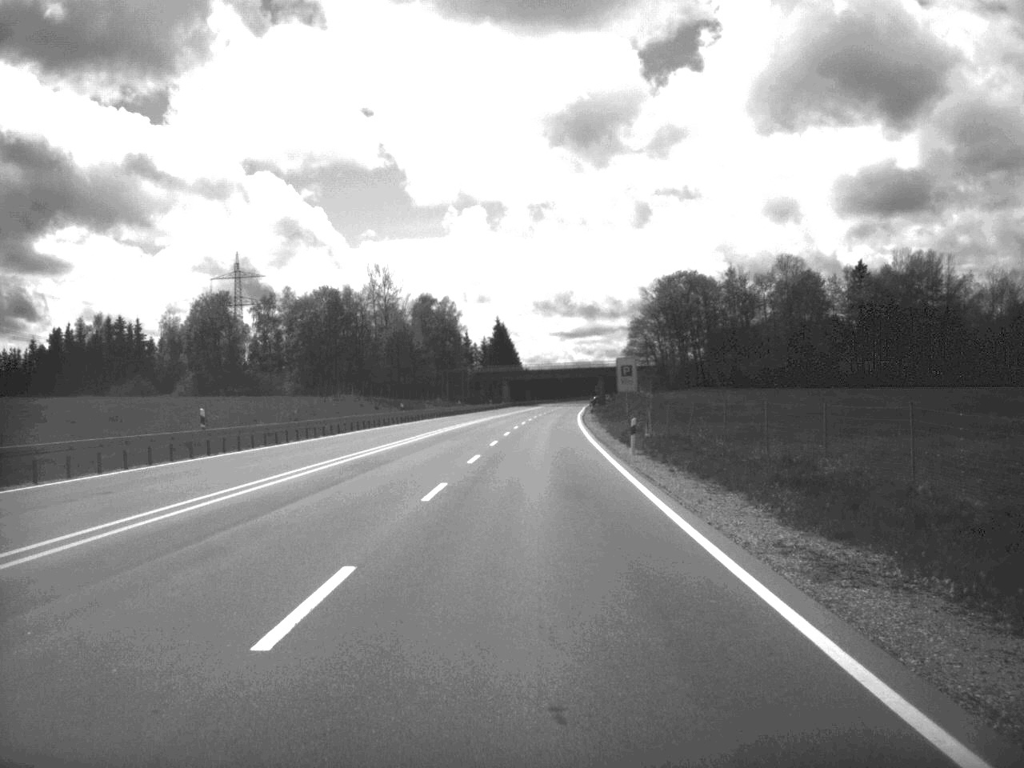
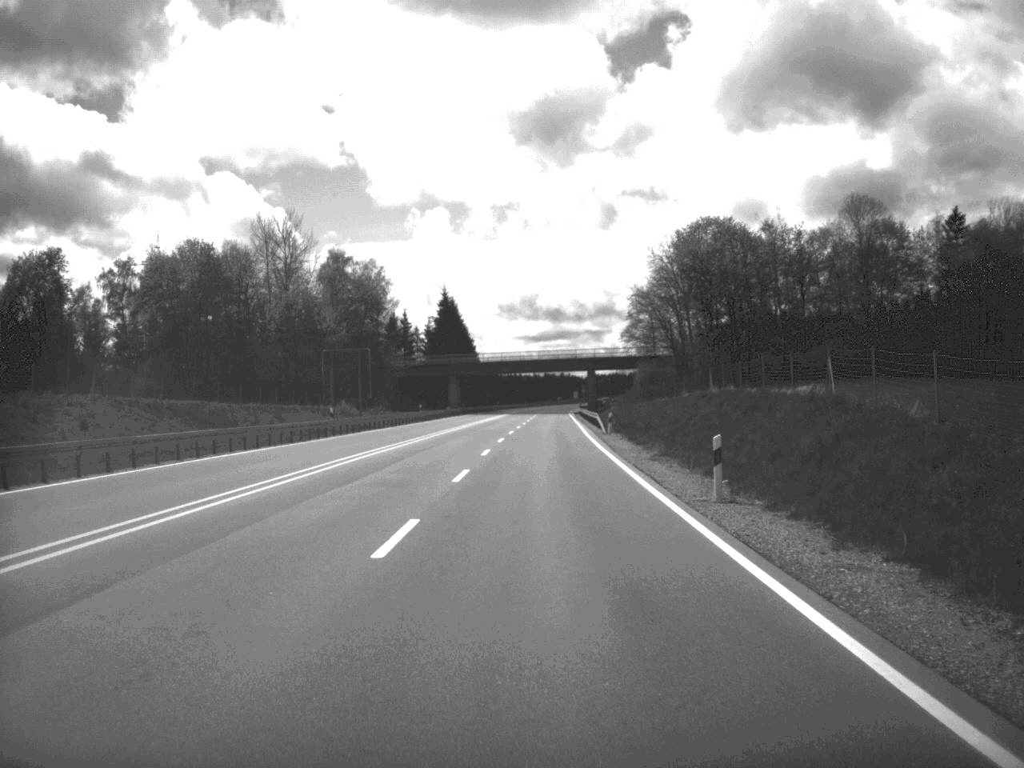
(+0.8, +66.7) m; +1°
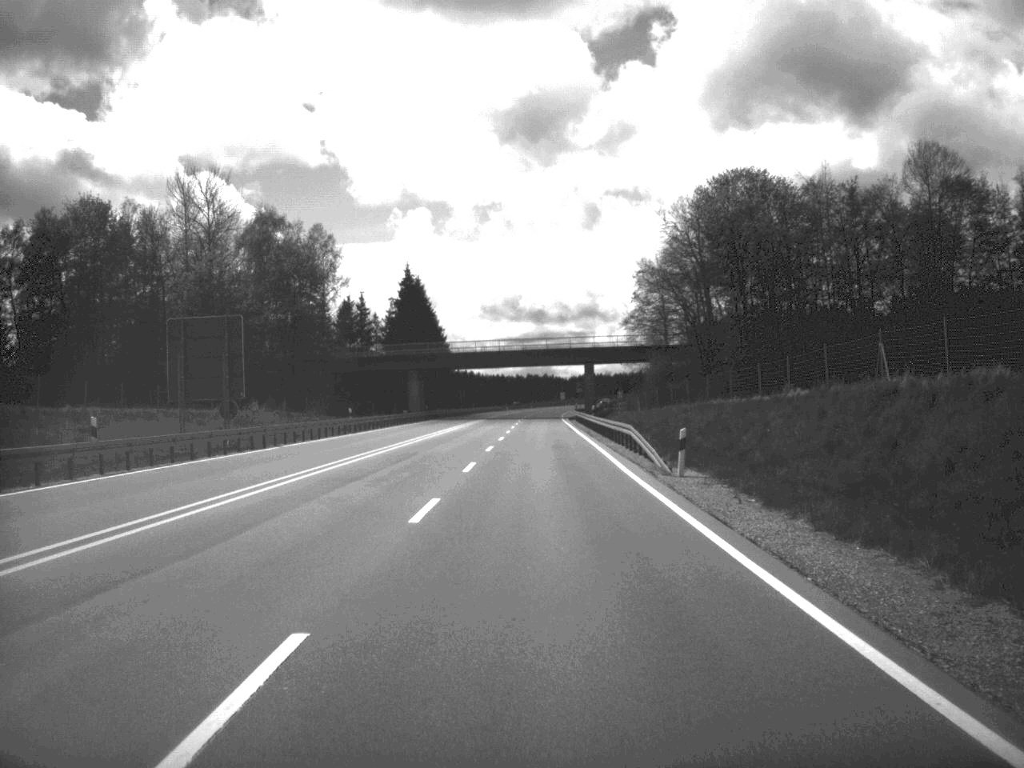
(+0.2, +32.0) m; +1°
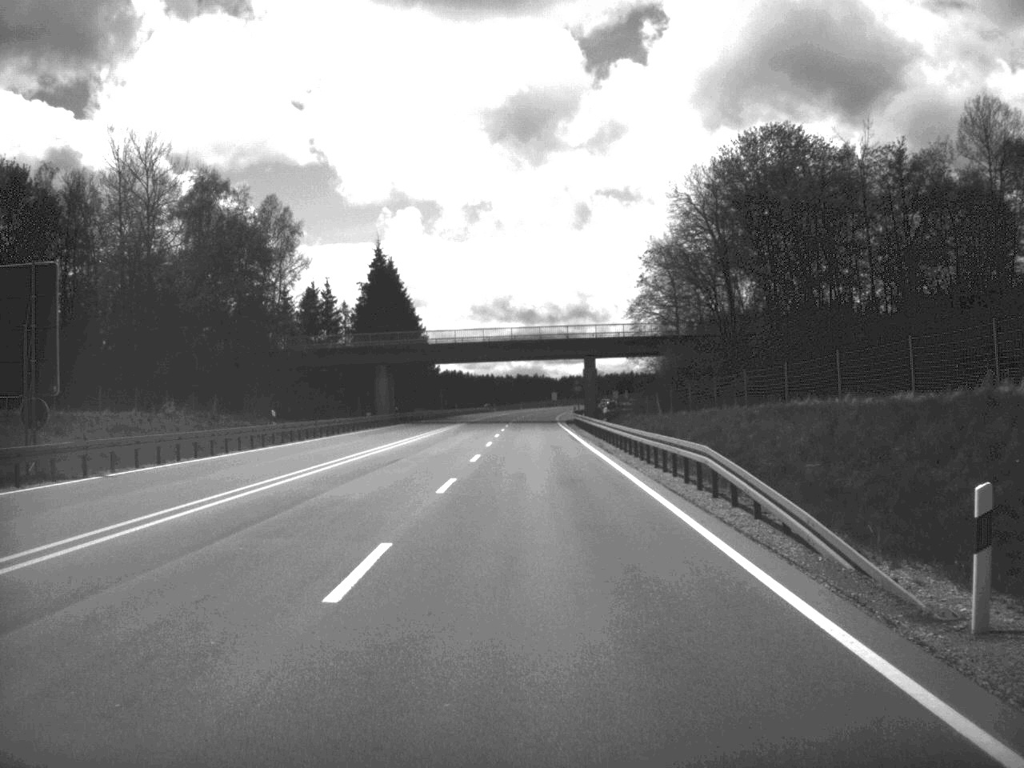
(+0.1, +18.5) m; 0°
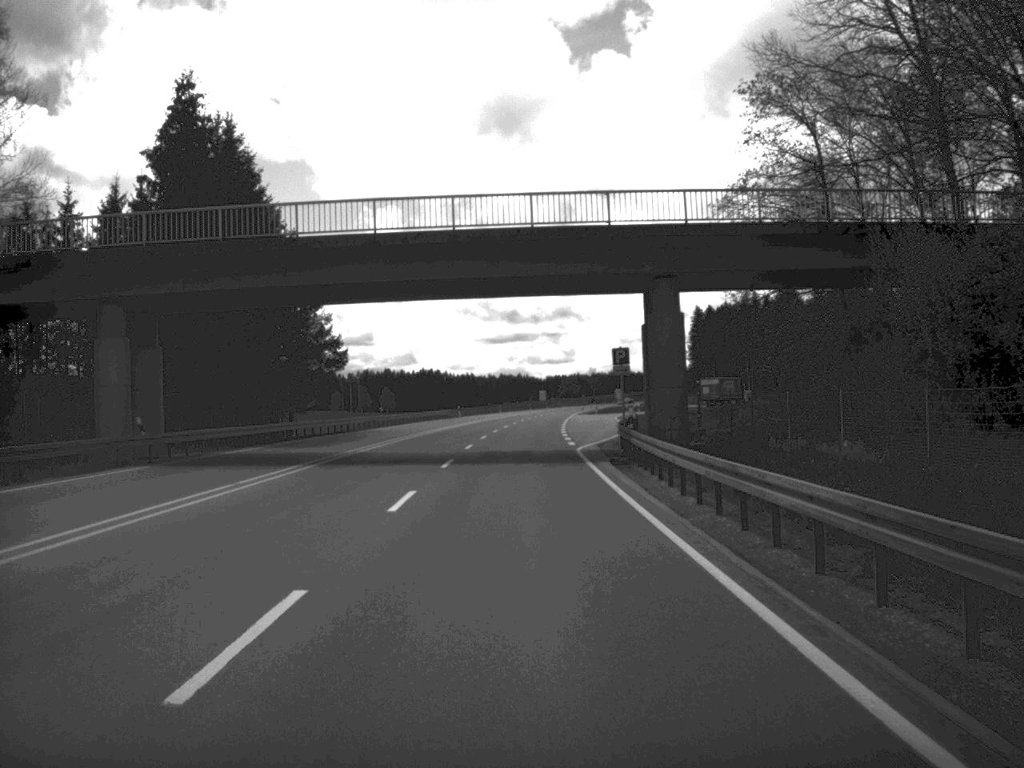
(+0.3, +63.0) m; +1°
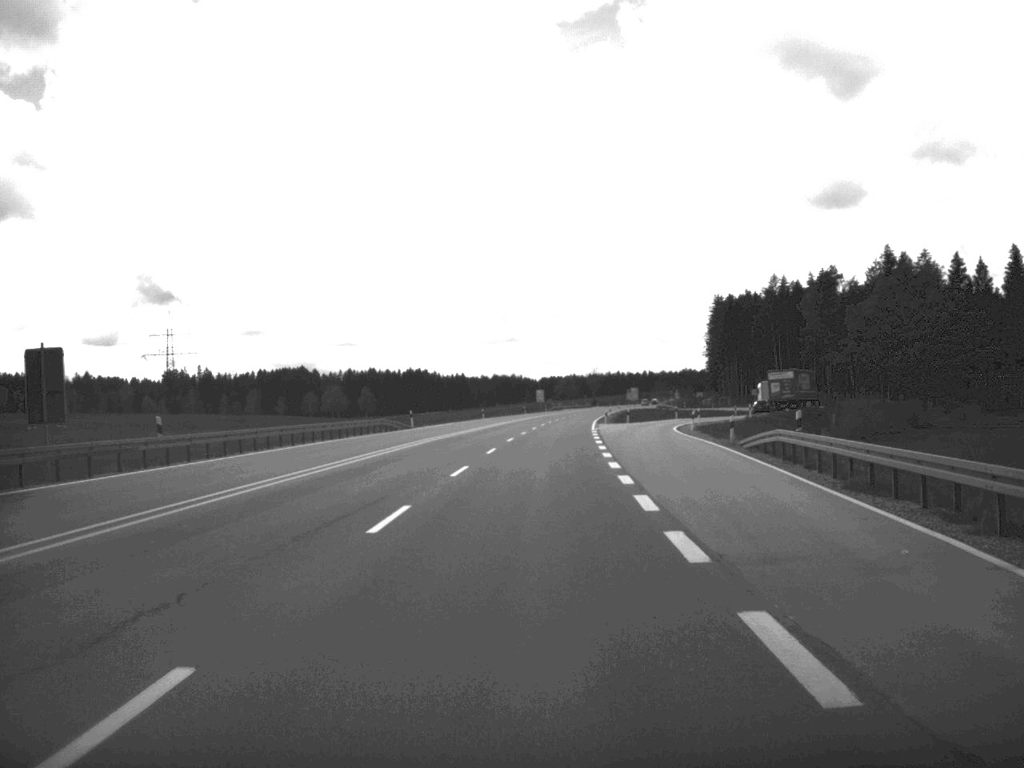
(0.0, +50.7) m; 0°
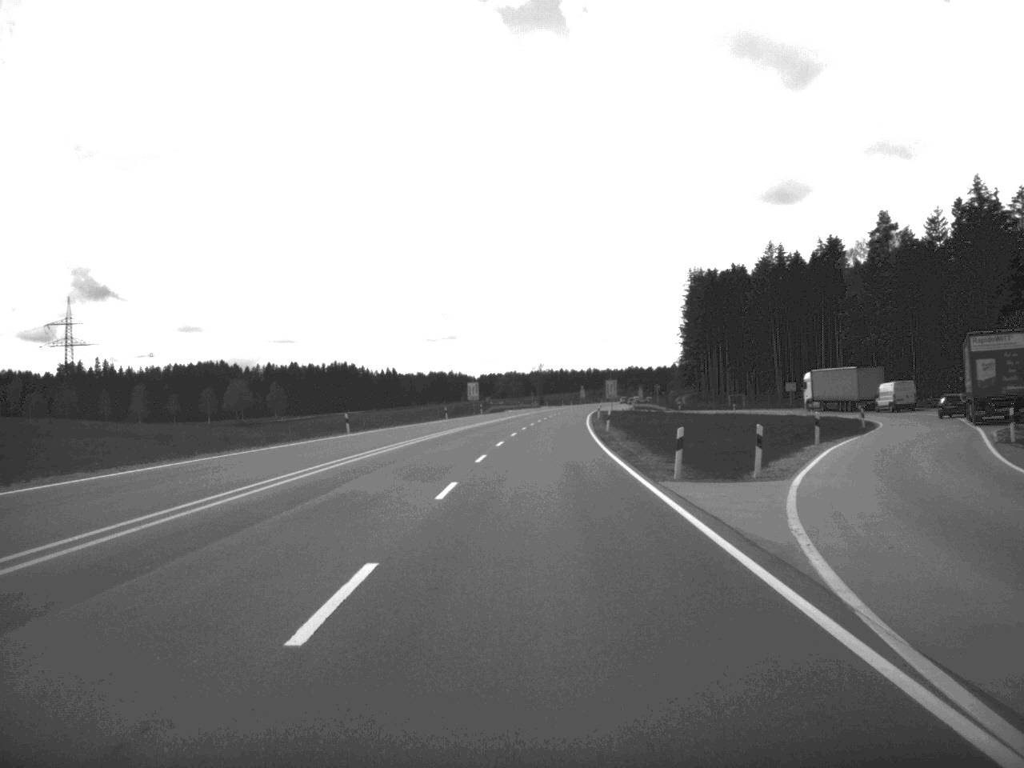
(+1.4, +66.9) m; +3°
